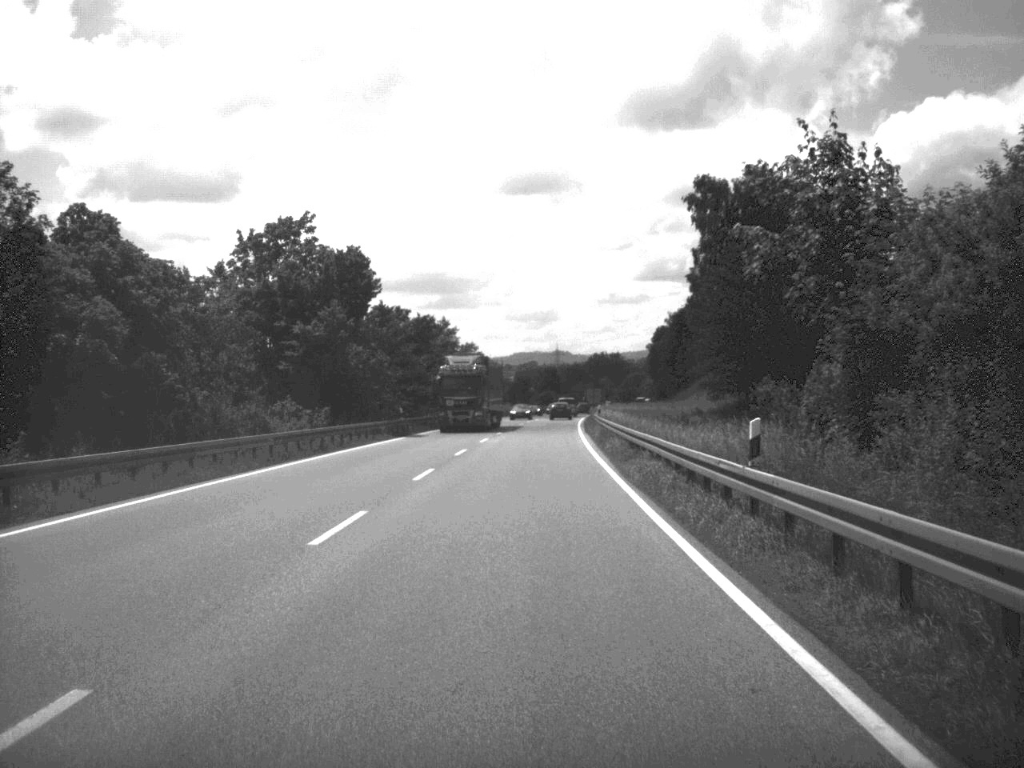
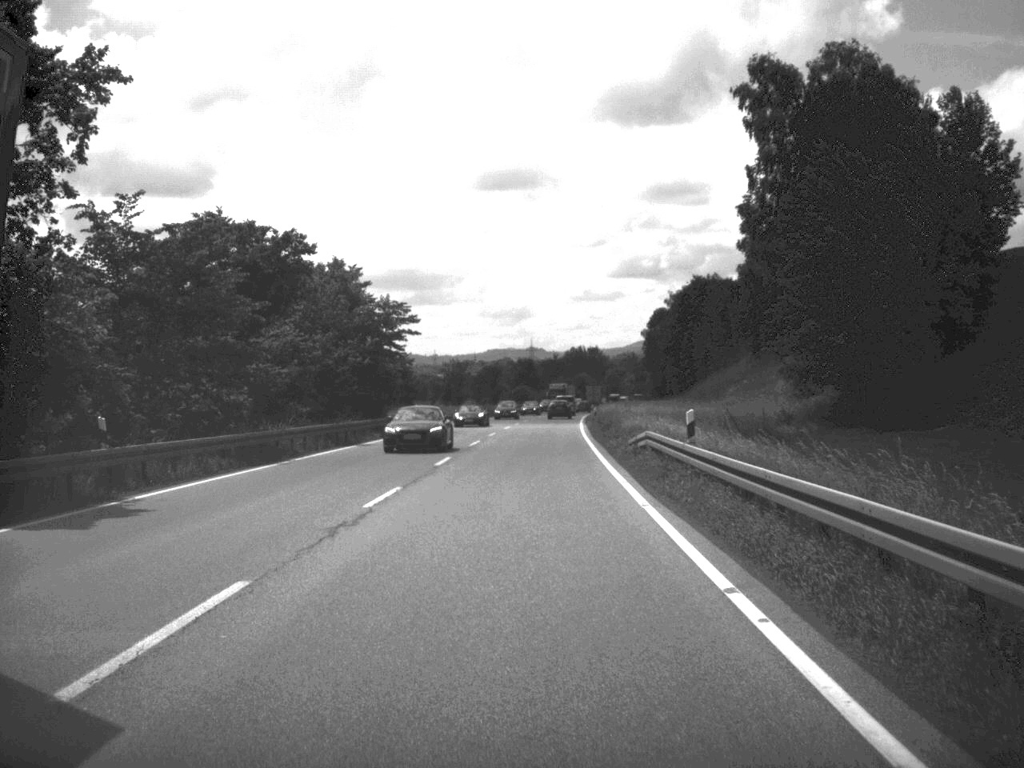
(+0.4, +42.7) m; +1°
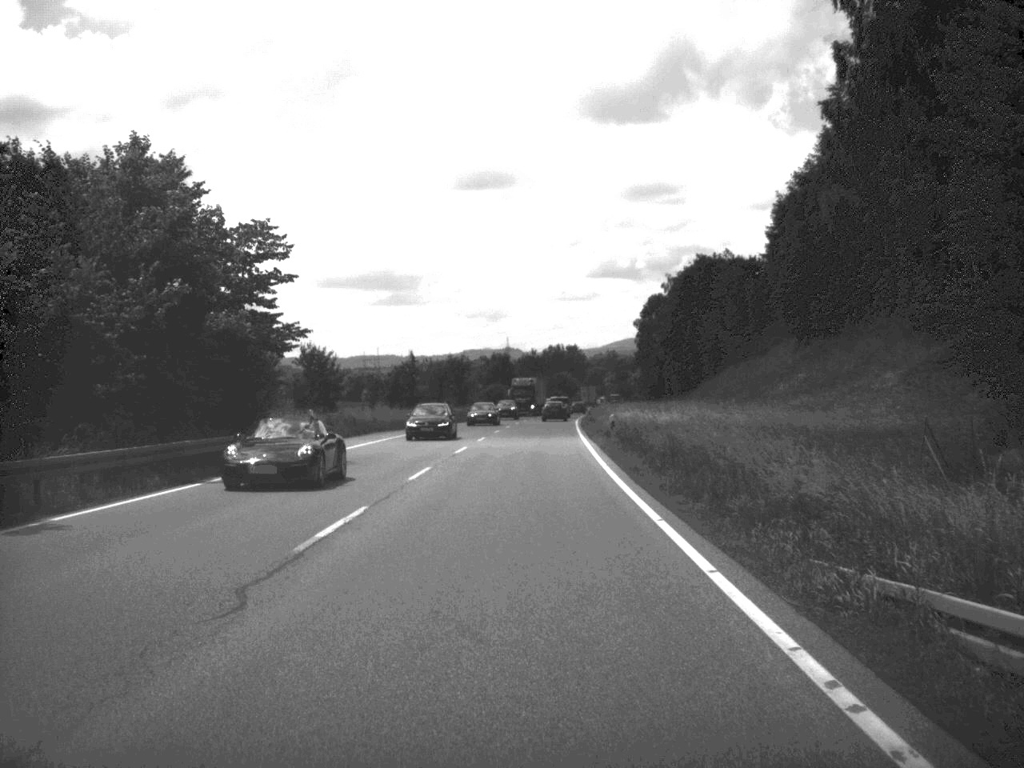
(+0.2, +28.8) m; +1°
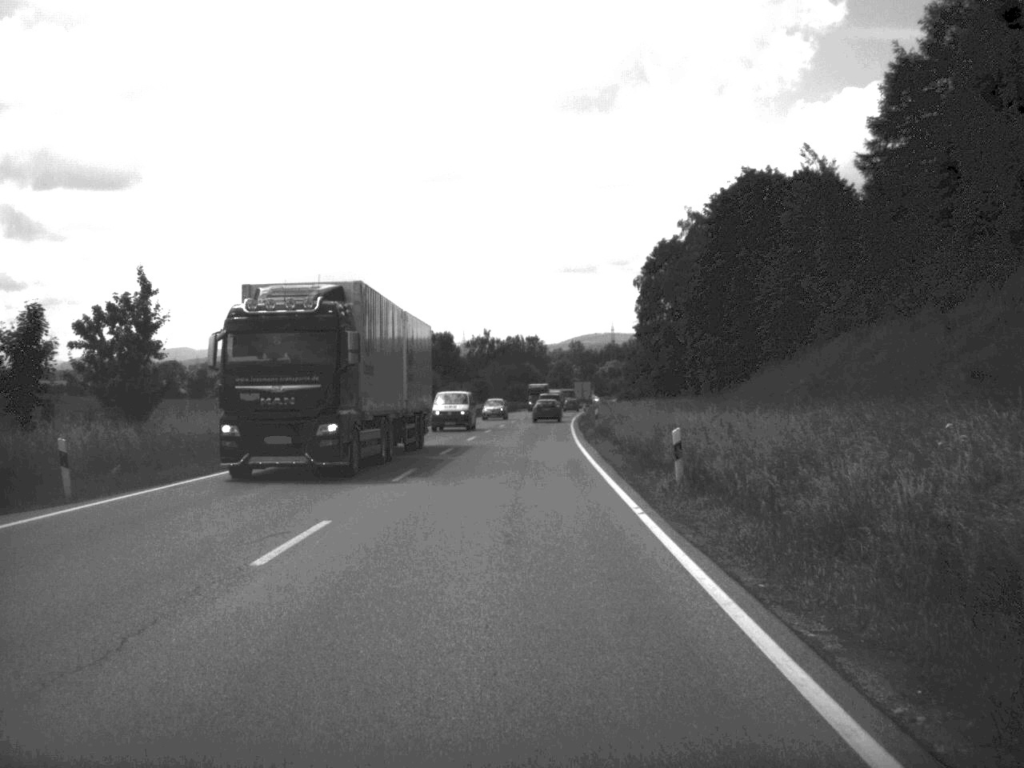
(+0.8, +59.9) m; +2°
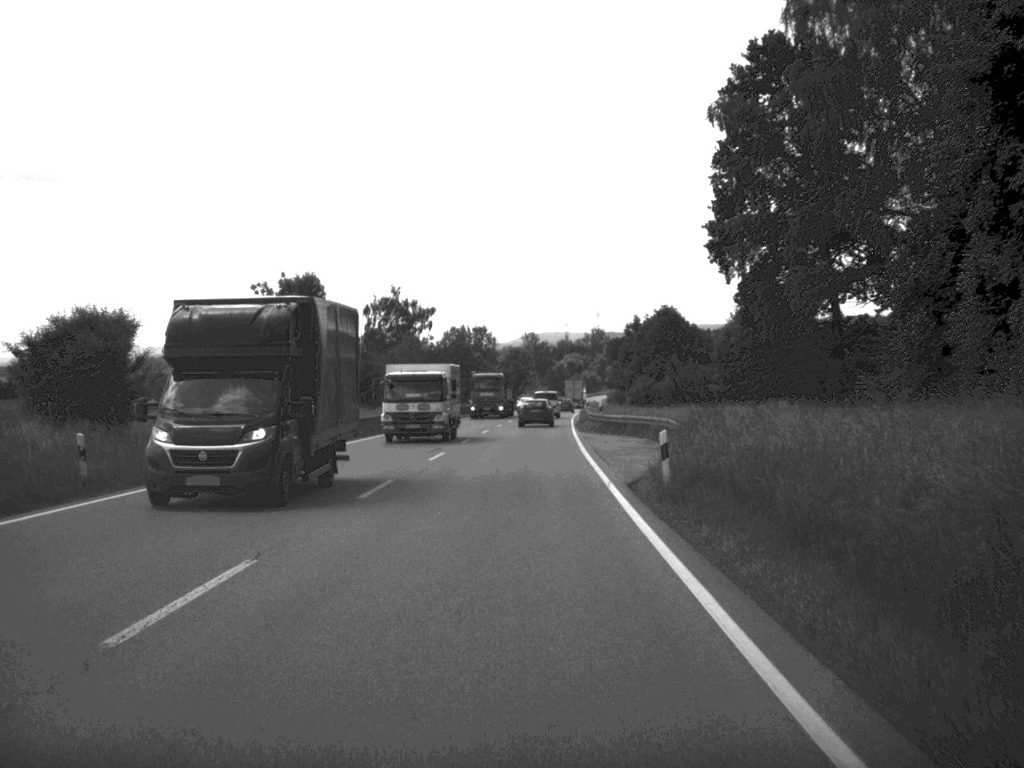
(+1.1, +74.2) m; +2°
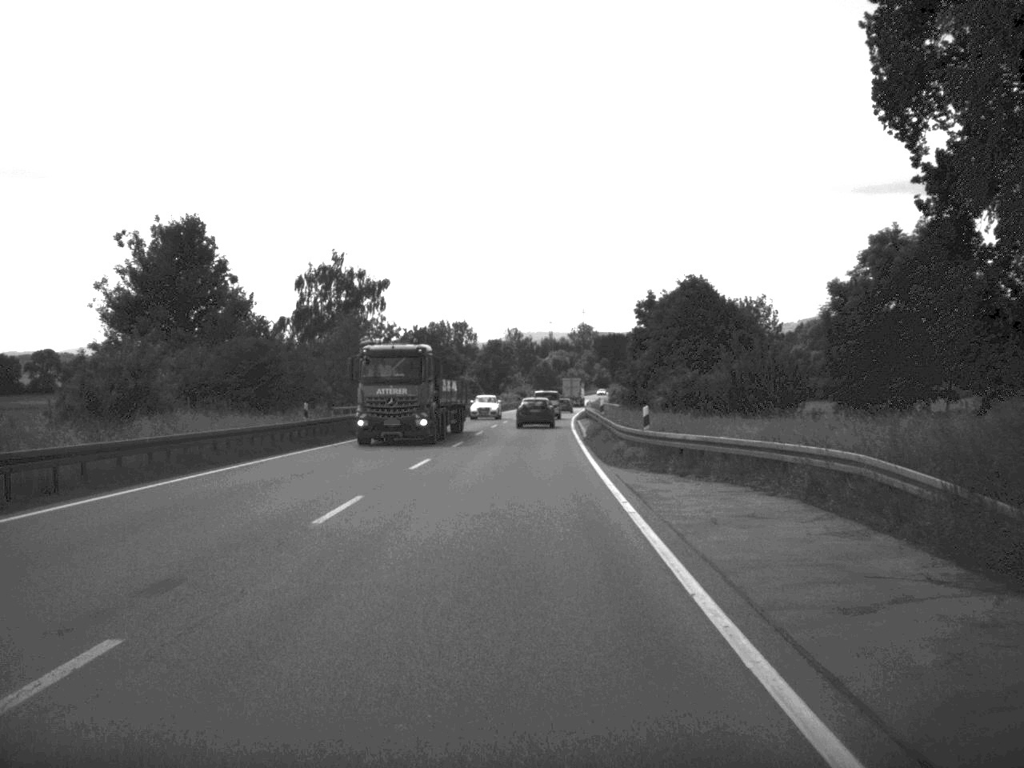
(+0.2, +27.8) m; +1°
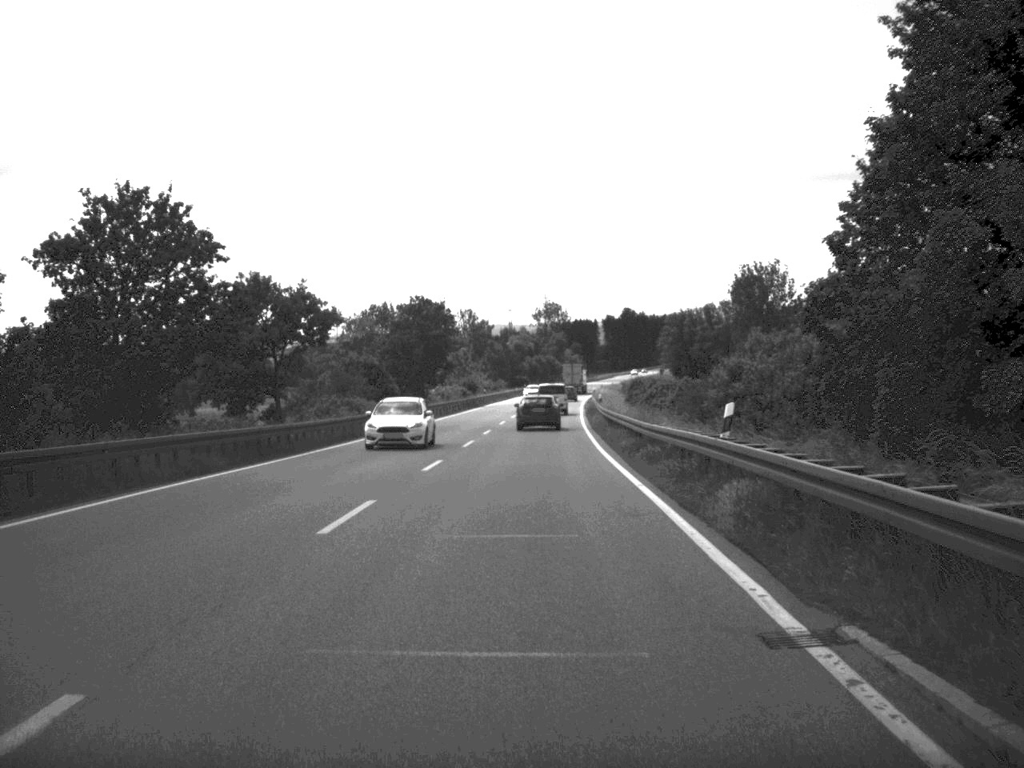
(+0.7, +71.7) m; +2°
